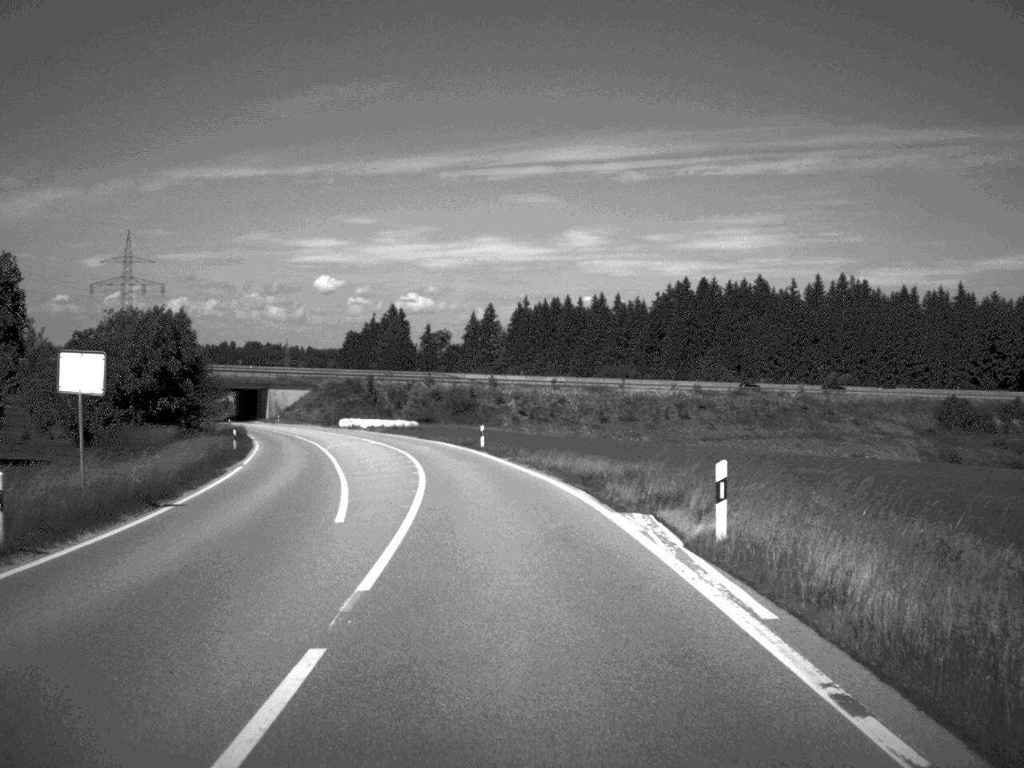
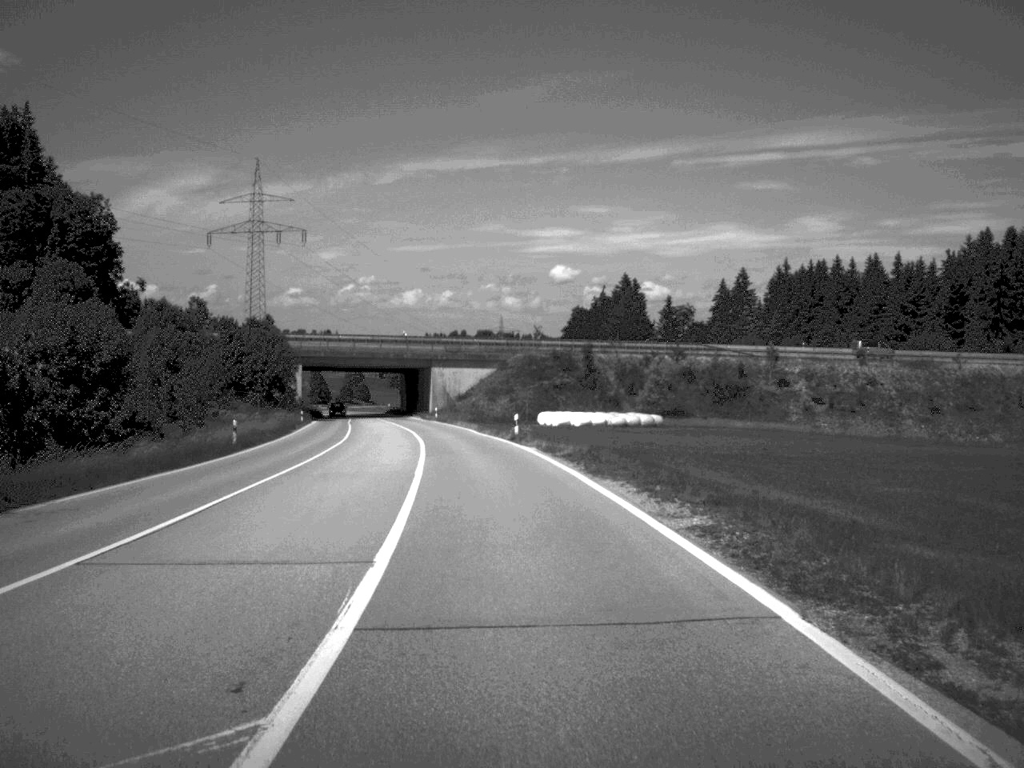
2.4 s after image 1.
(-5.8, +61.7) m; -11°
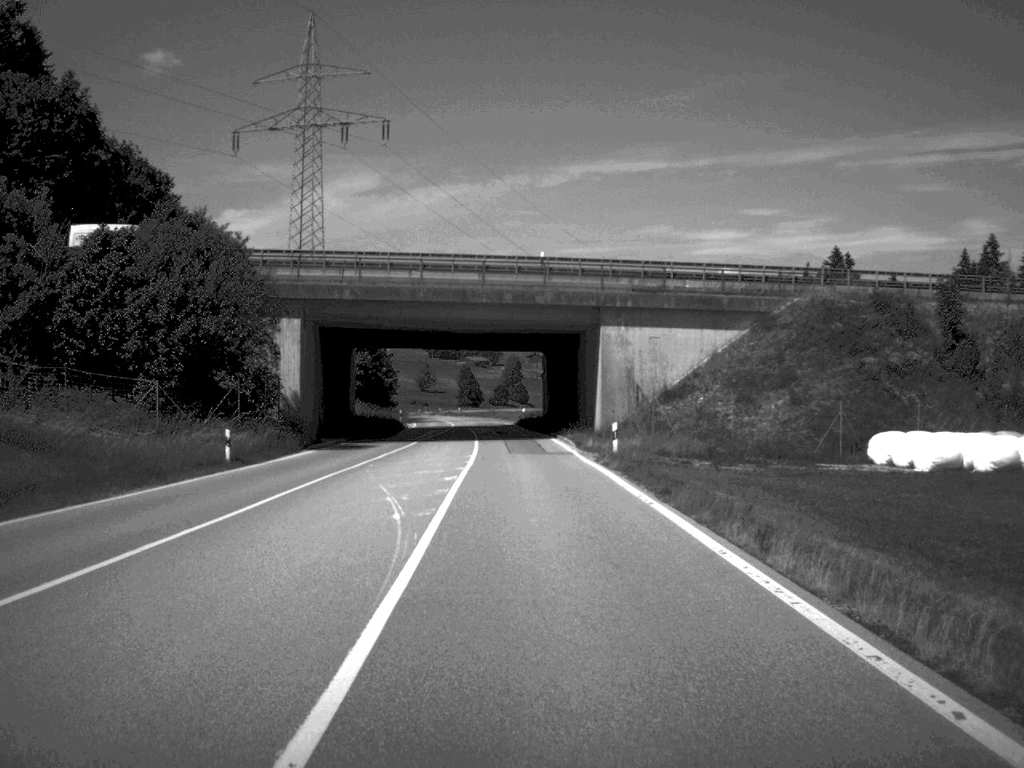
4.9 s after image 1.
(-5.0, +66.0) m; -7°
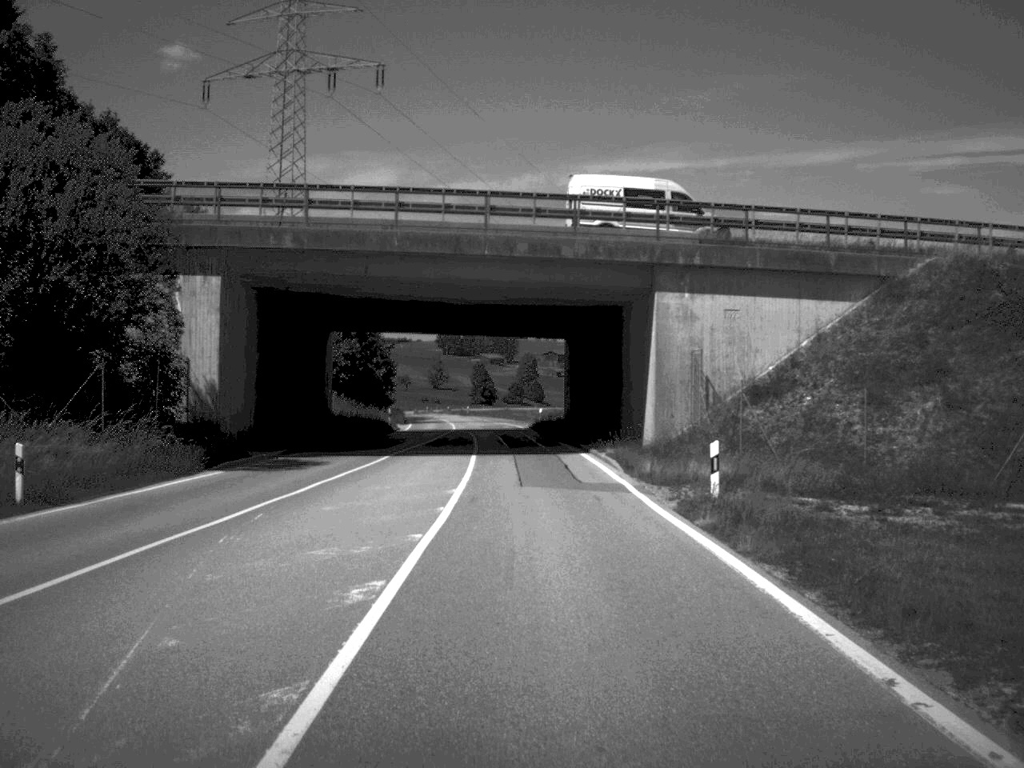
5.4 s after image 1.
(-0.1, +15.9) m; -1°
